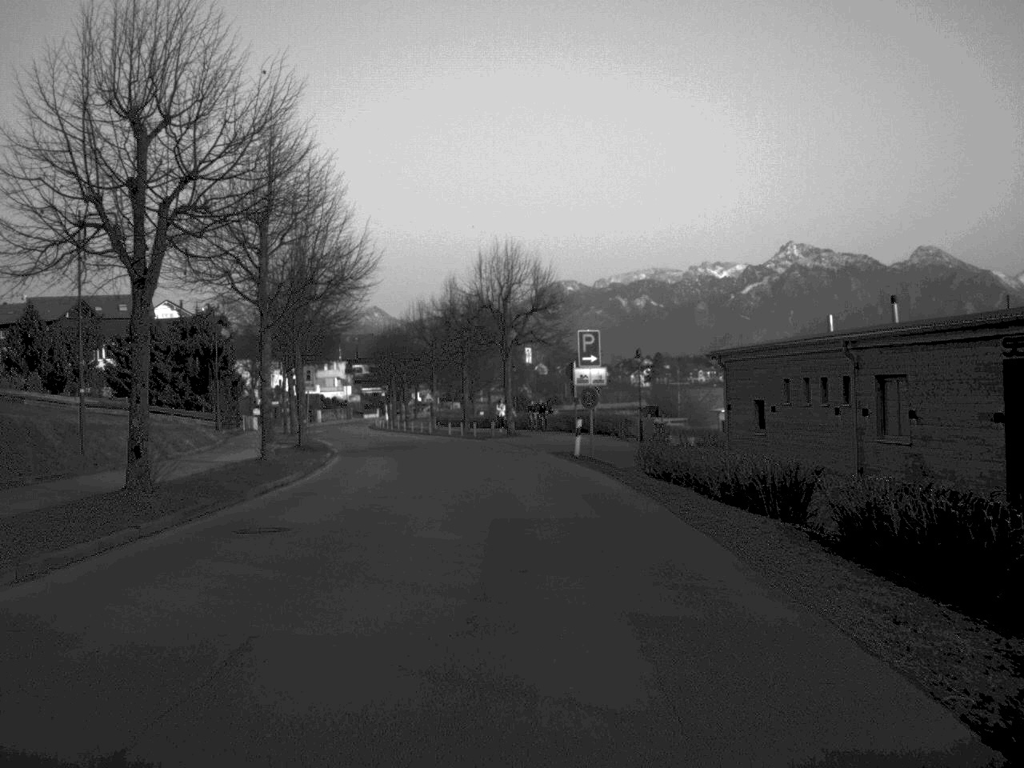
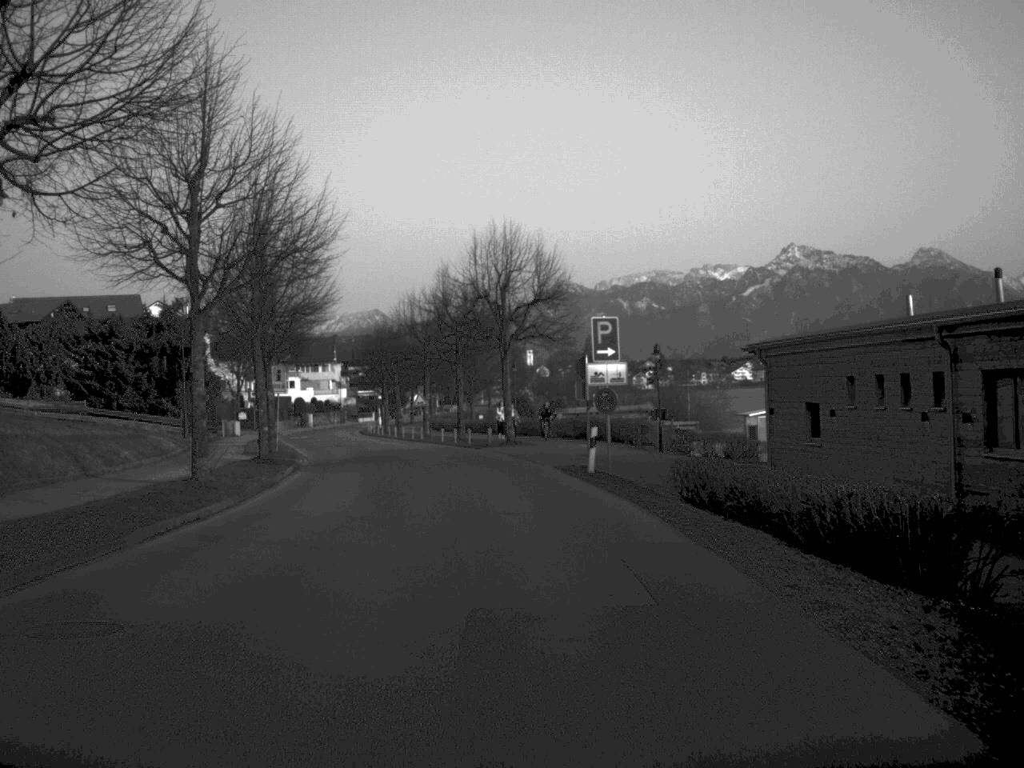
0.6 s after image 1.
(0.0, +6.9) m; 0°
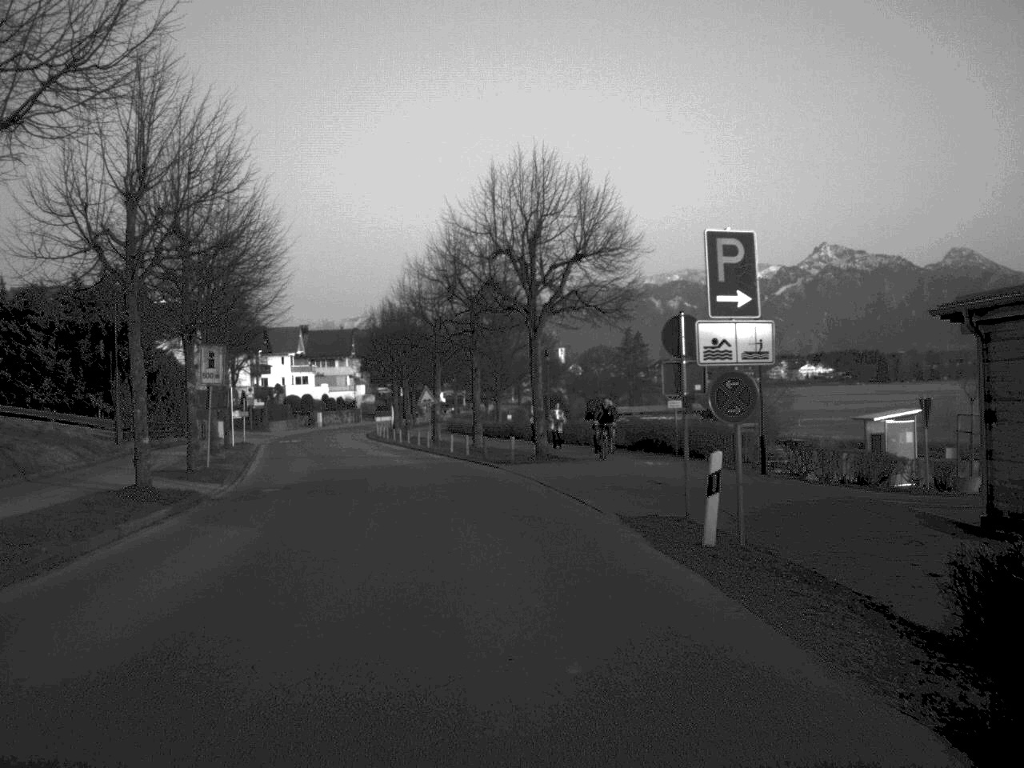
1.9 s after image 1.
(-0.1, +14.6) m; -1°
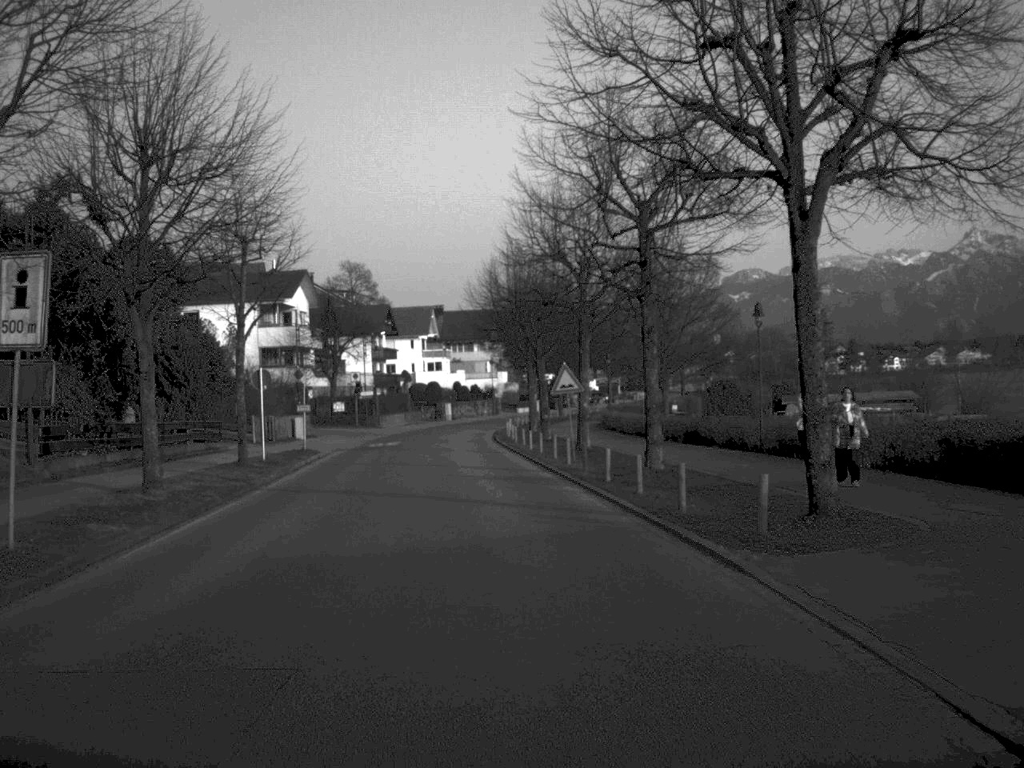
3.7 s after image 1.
(-1.1, +20.4) m; -7°
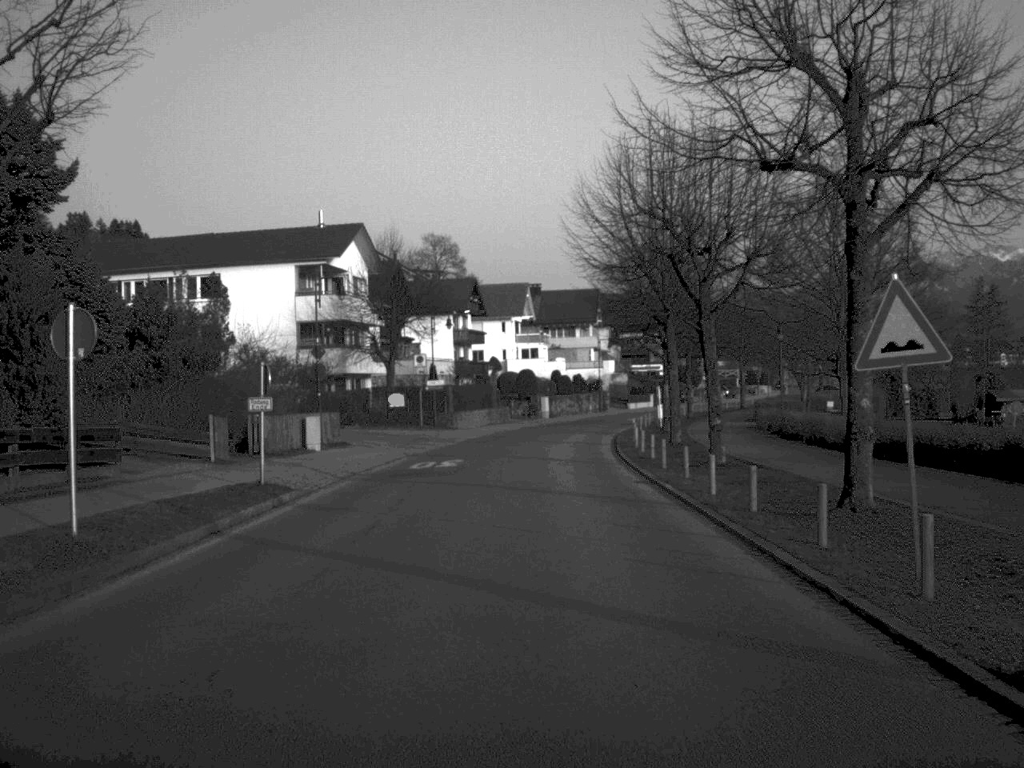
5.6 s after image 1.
(-1.1, +22.0) m; -4°
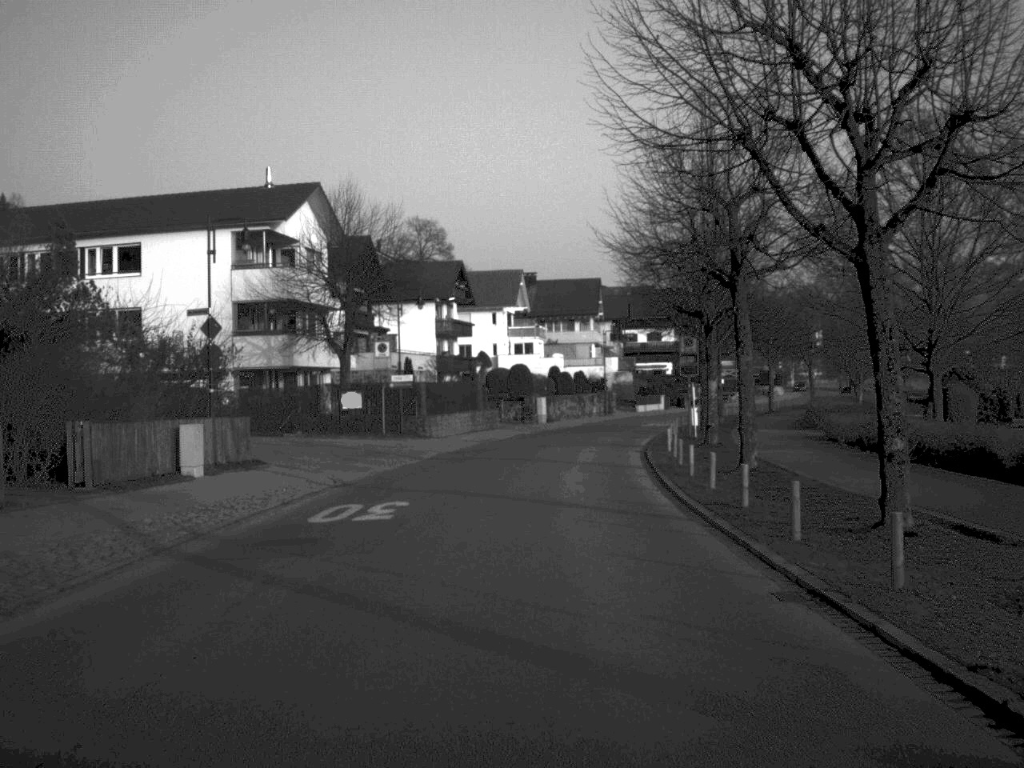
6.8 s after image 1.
(0.0, +14.1) m; 0°
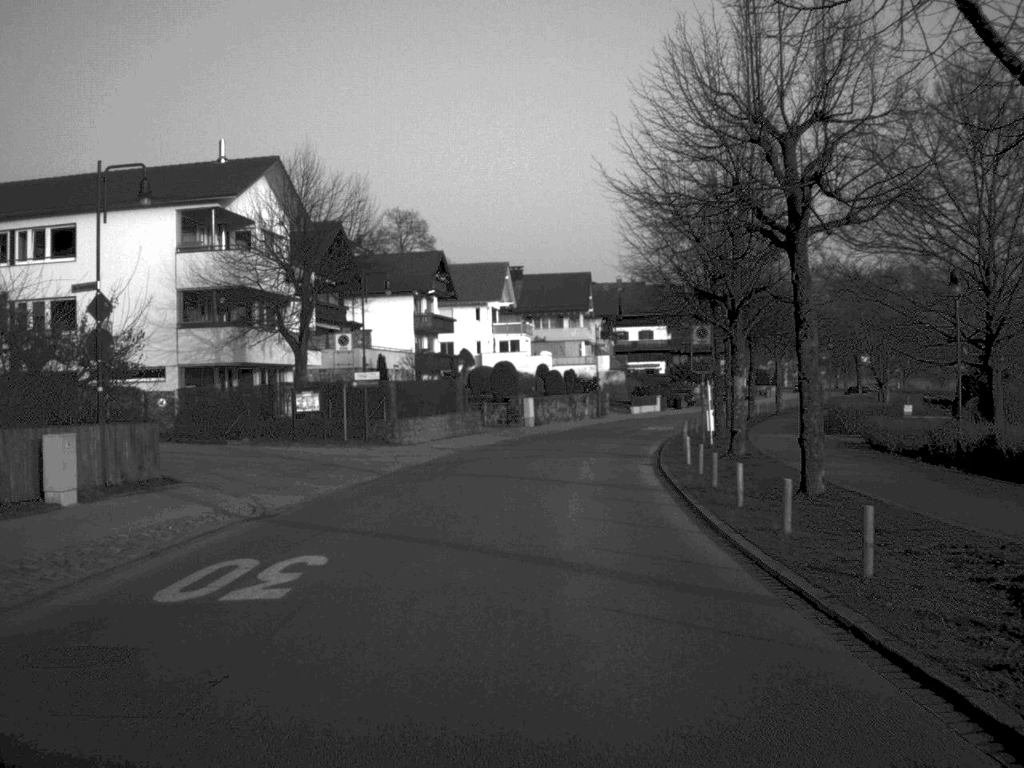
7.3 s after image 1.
(0.0, +7.0) m; +1°
